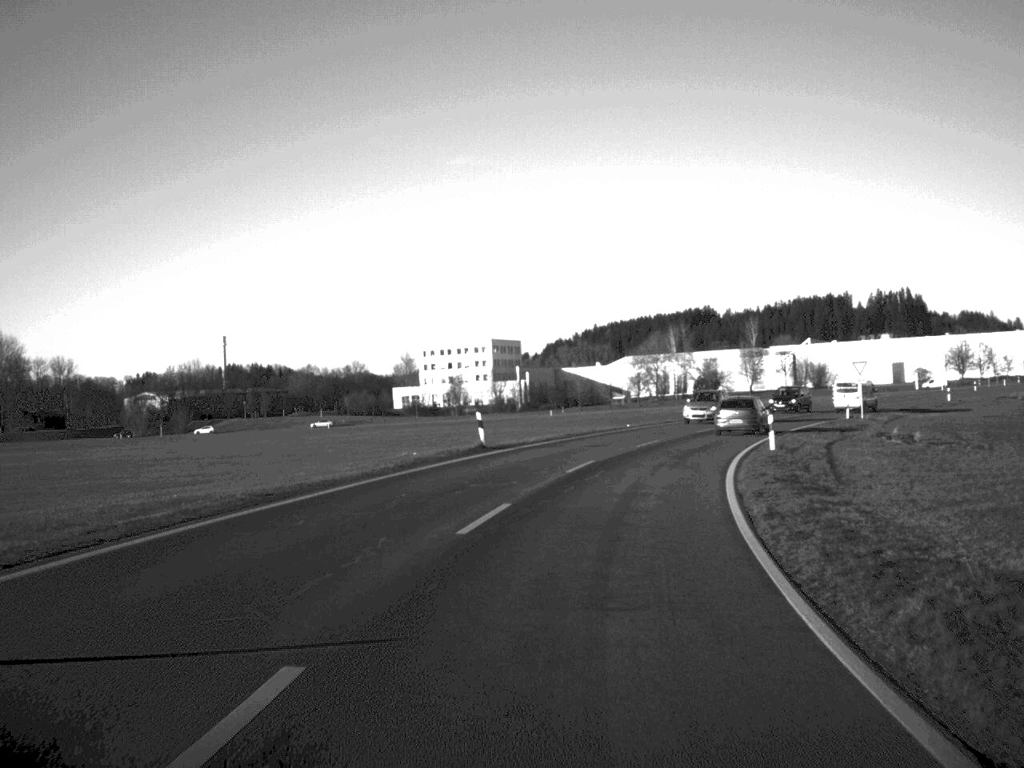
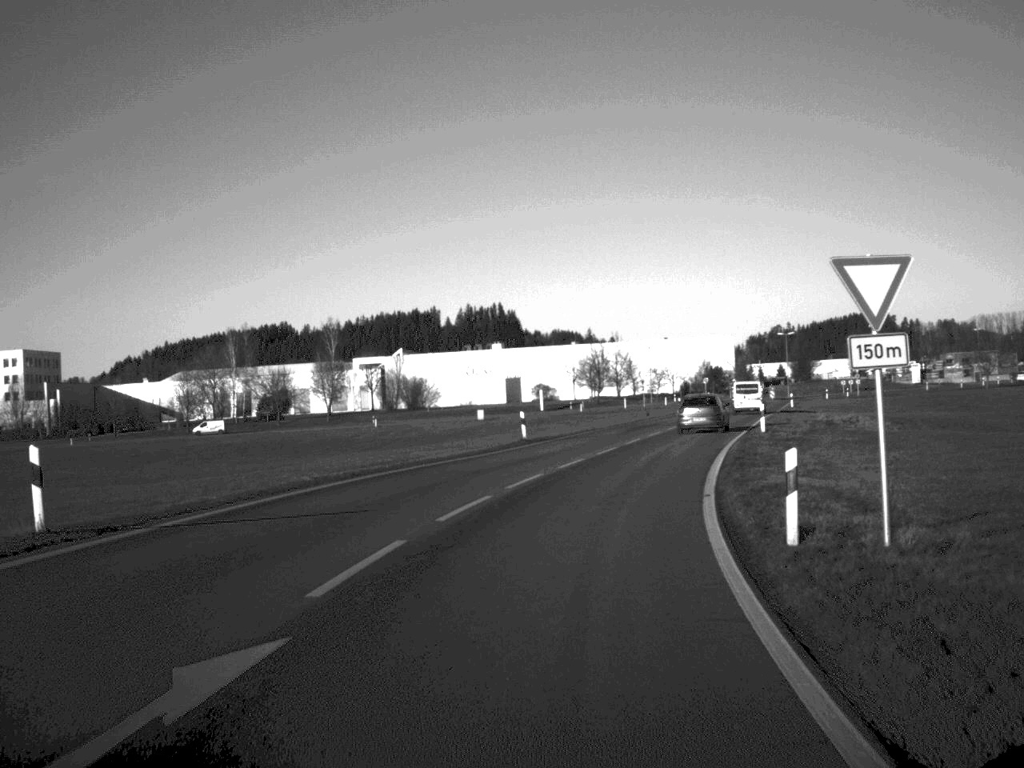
(+8.8, +51.0) m; +19°
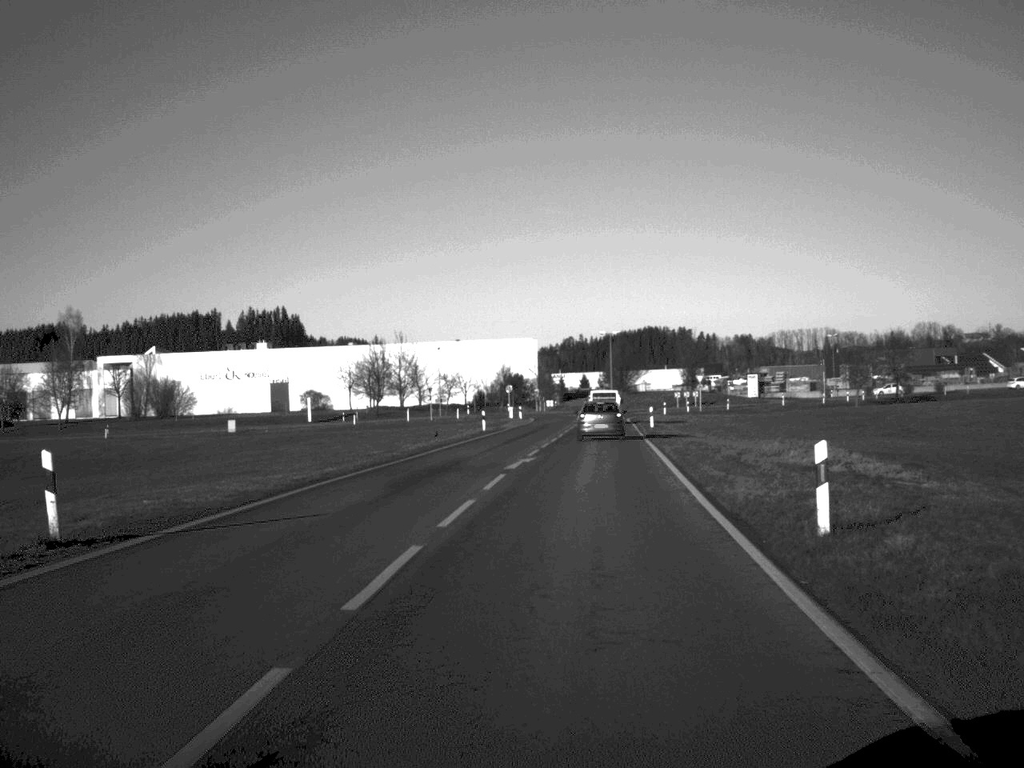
(+2.6, +30.3) m; +9°
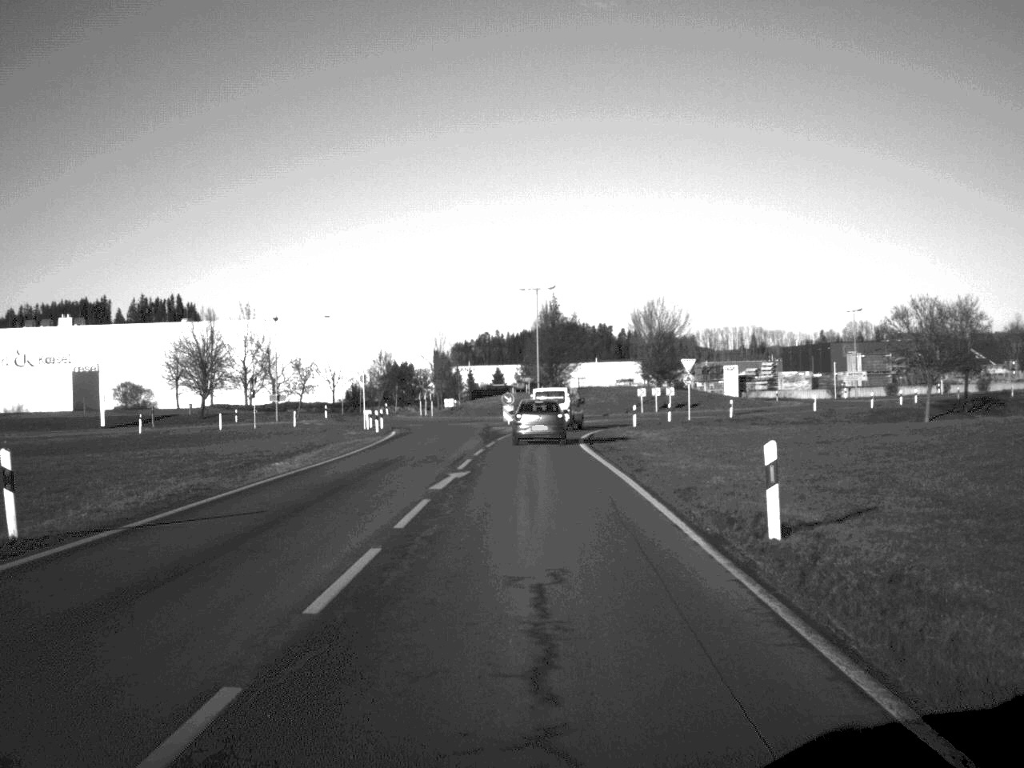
(+2.5, +49.0) m; +3°
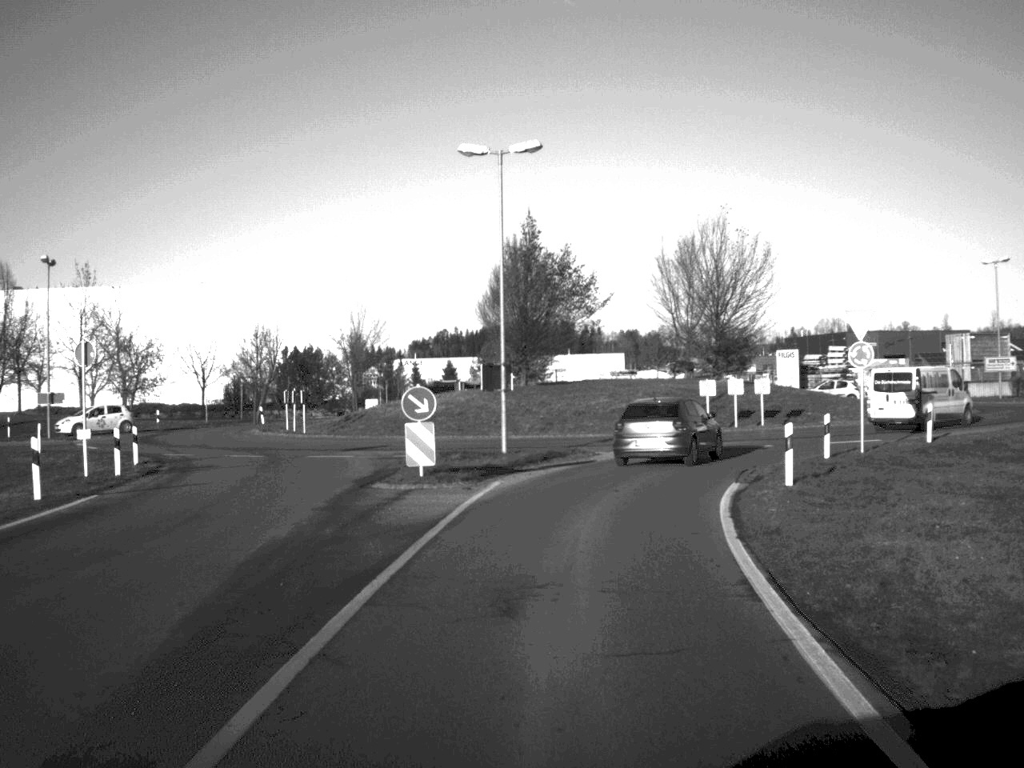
(+0.2, +41.2) m; +2°
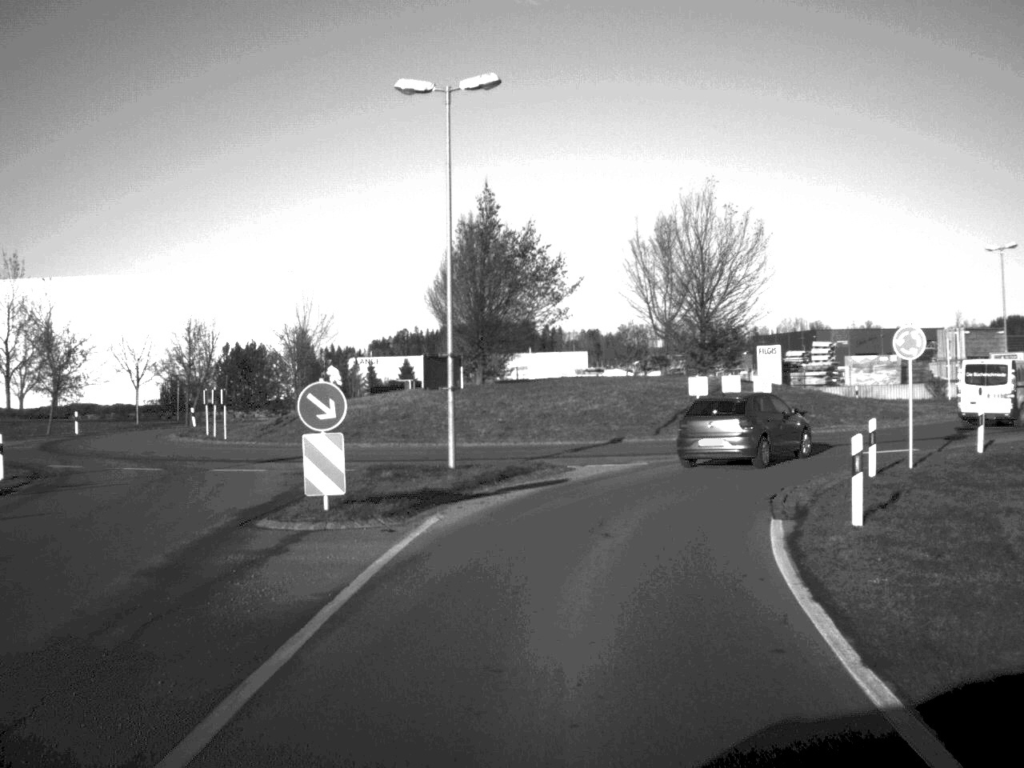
(+0.1, +6.7) m; +2°
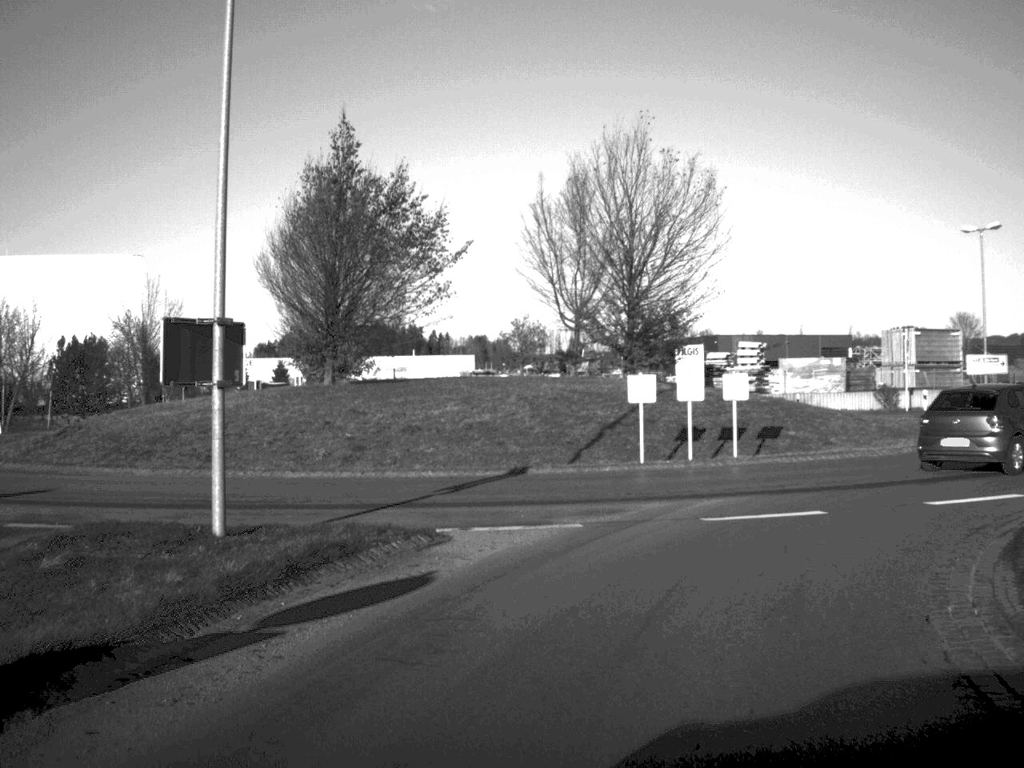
(+0.4, +11.8) m; +5°
